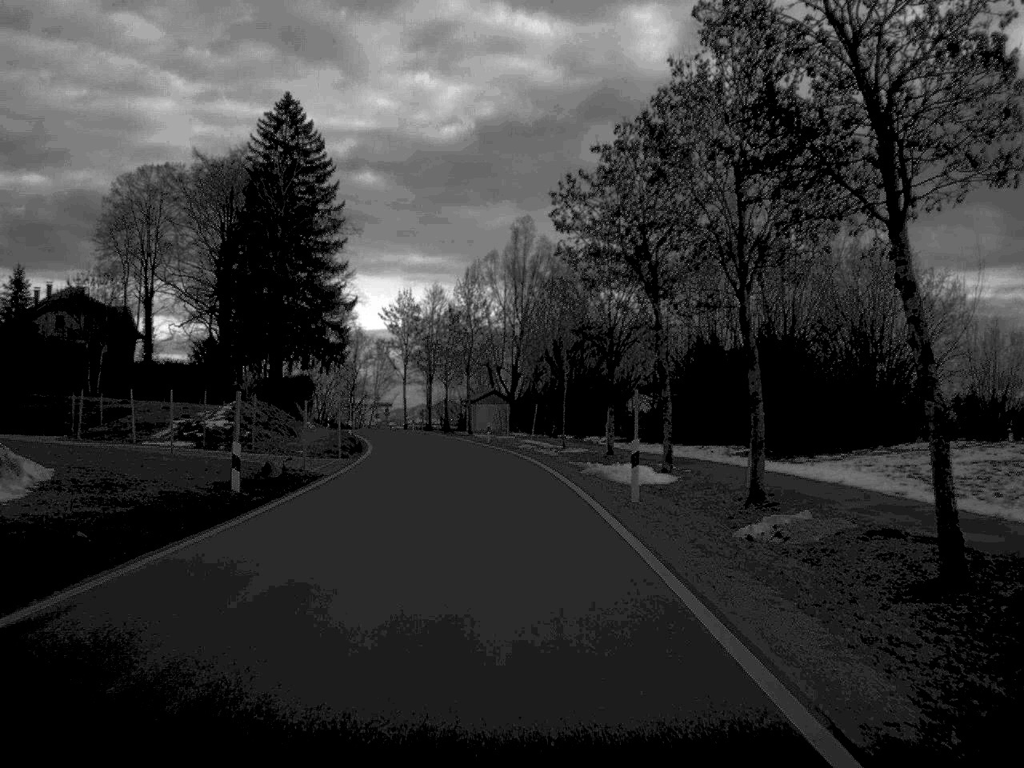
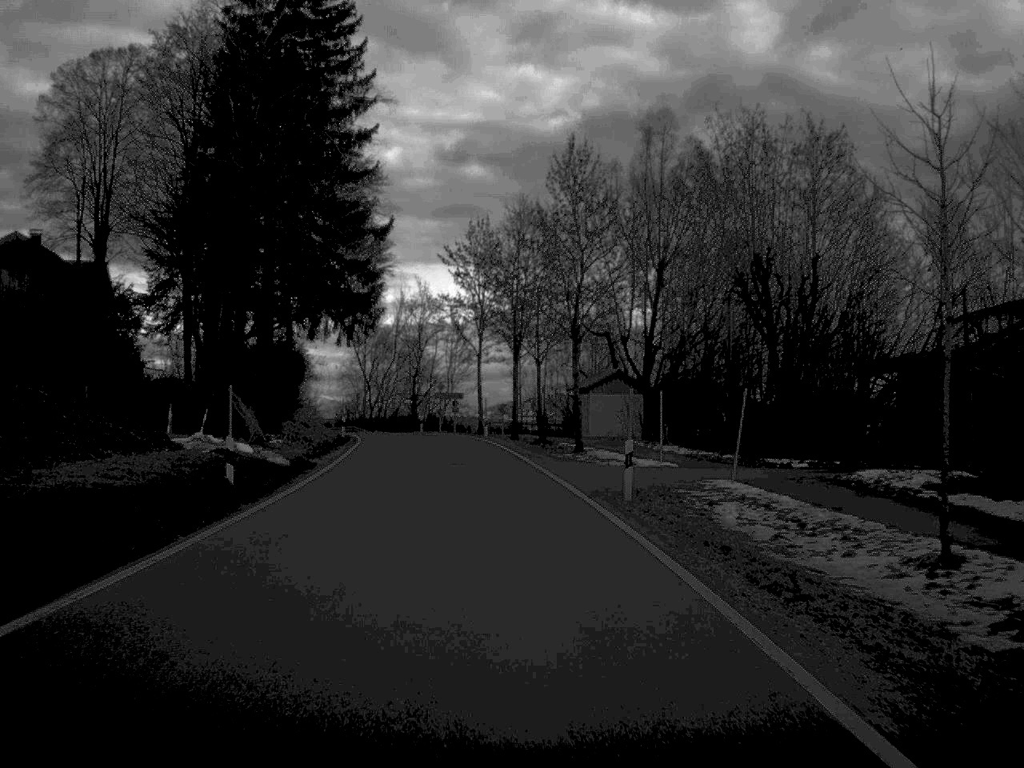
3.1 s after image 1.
(-1.5, +40.3) m; -5°
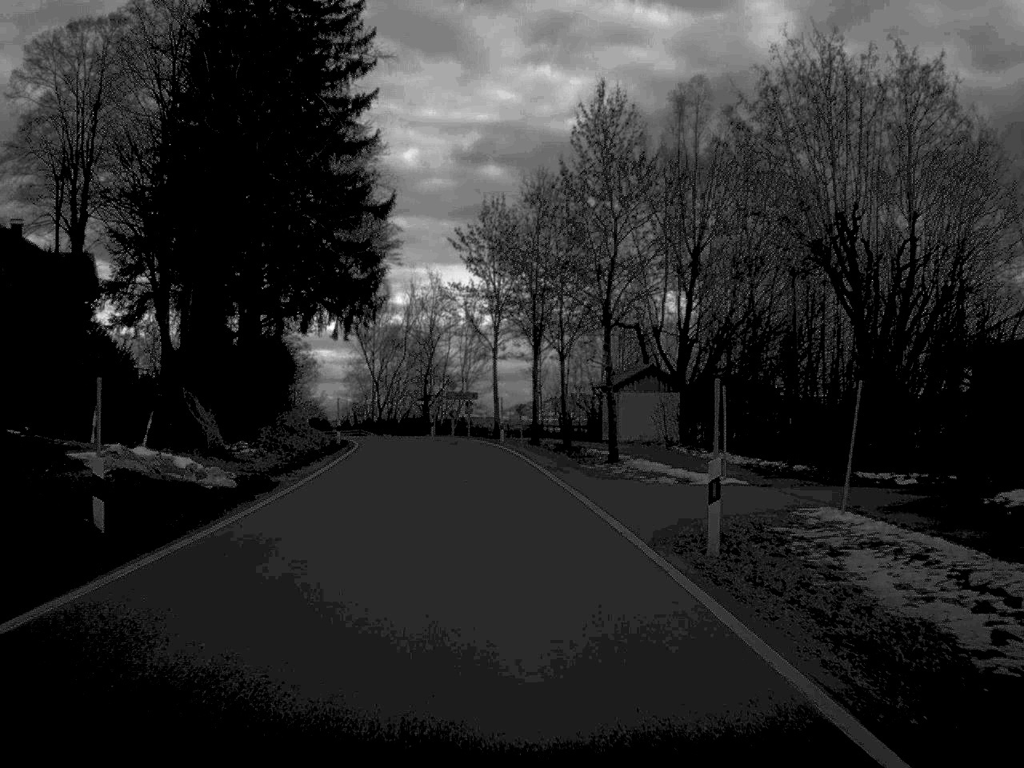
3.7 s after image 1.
(-0.1, +7.7) m; -1°
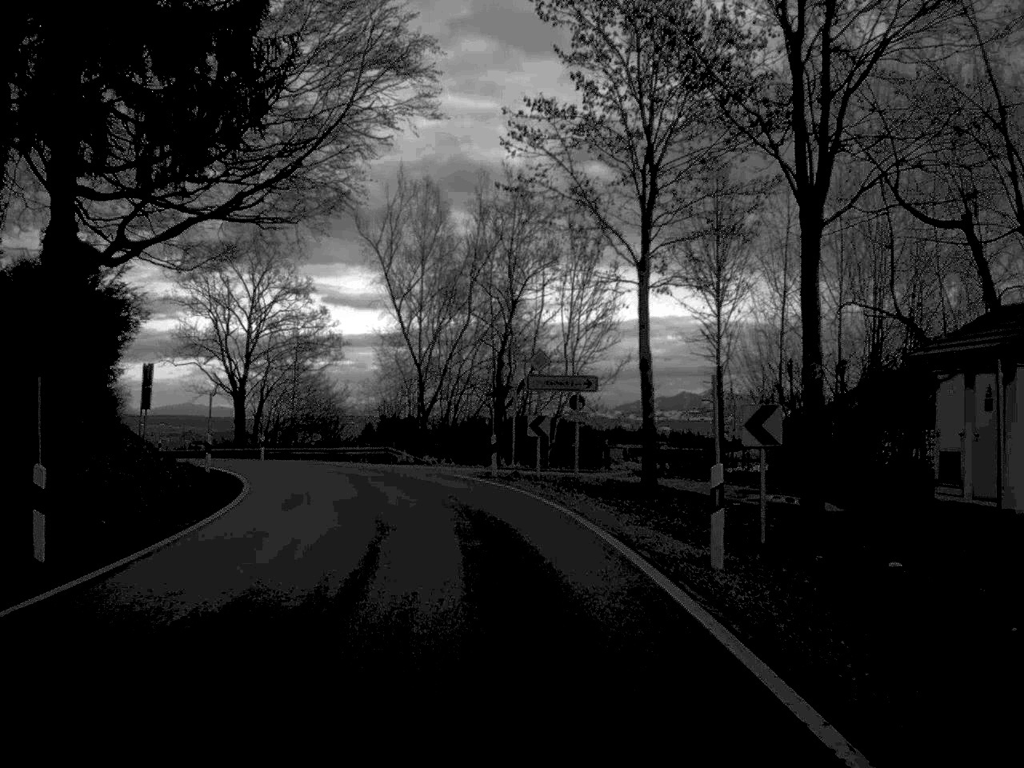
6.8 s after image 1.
(-1.7, +40.2) m; -5°
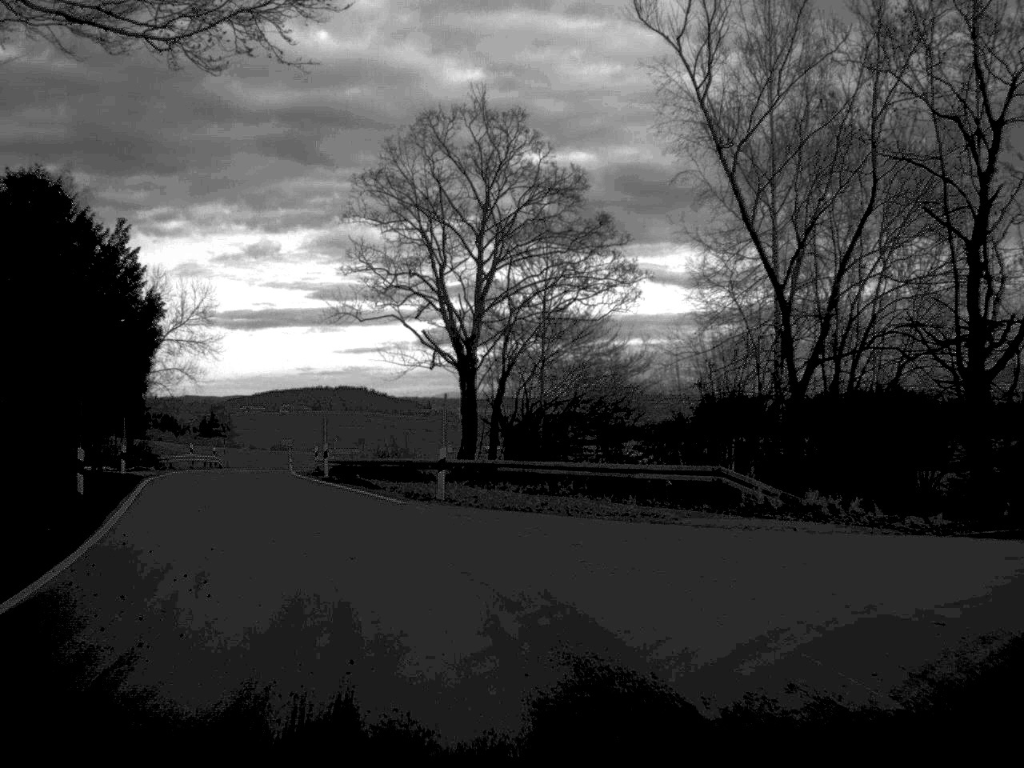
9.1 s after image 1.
(-3.0, +29.8) m; -16°
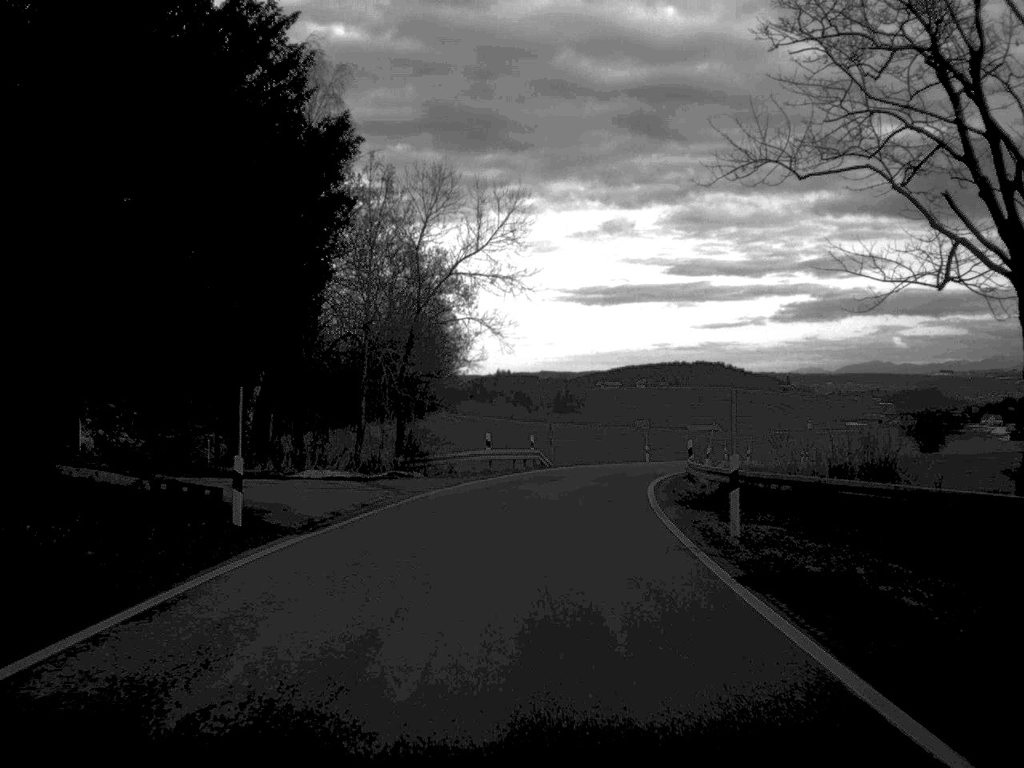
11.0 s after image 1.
(-4.1, +24.2) m; -15°
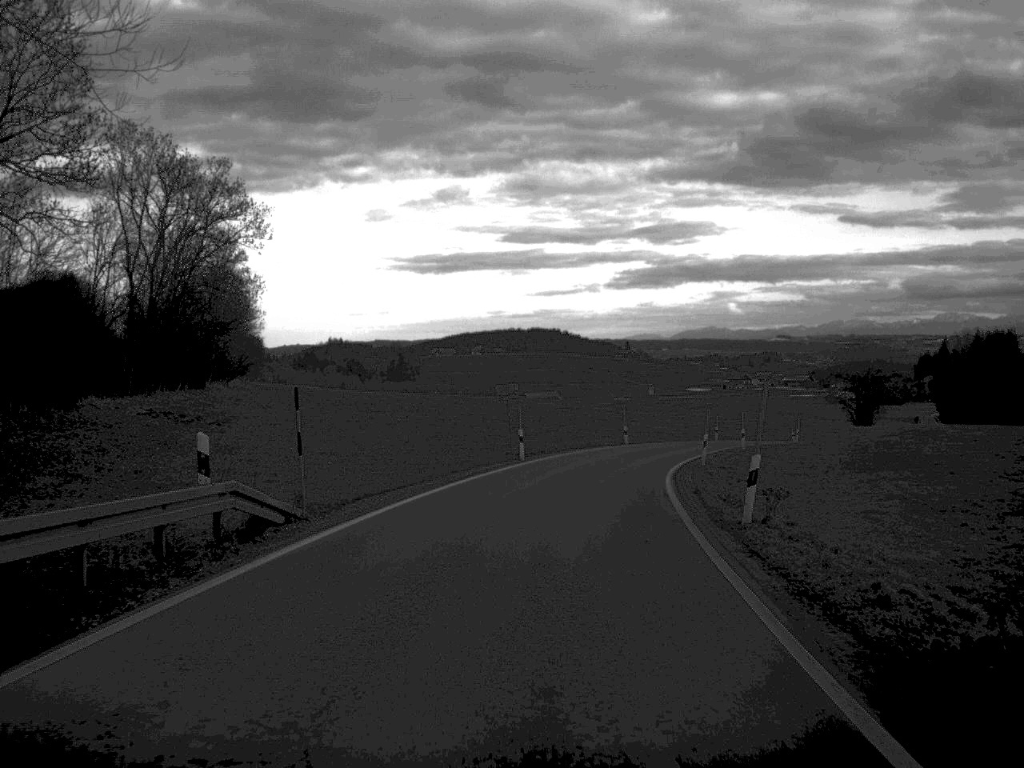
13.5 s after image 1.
(+1.9, +35.0) m; +8°
